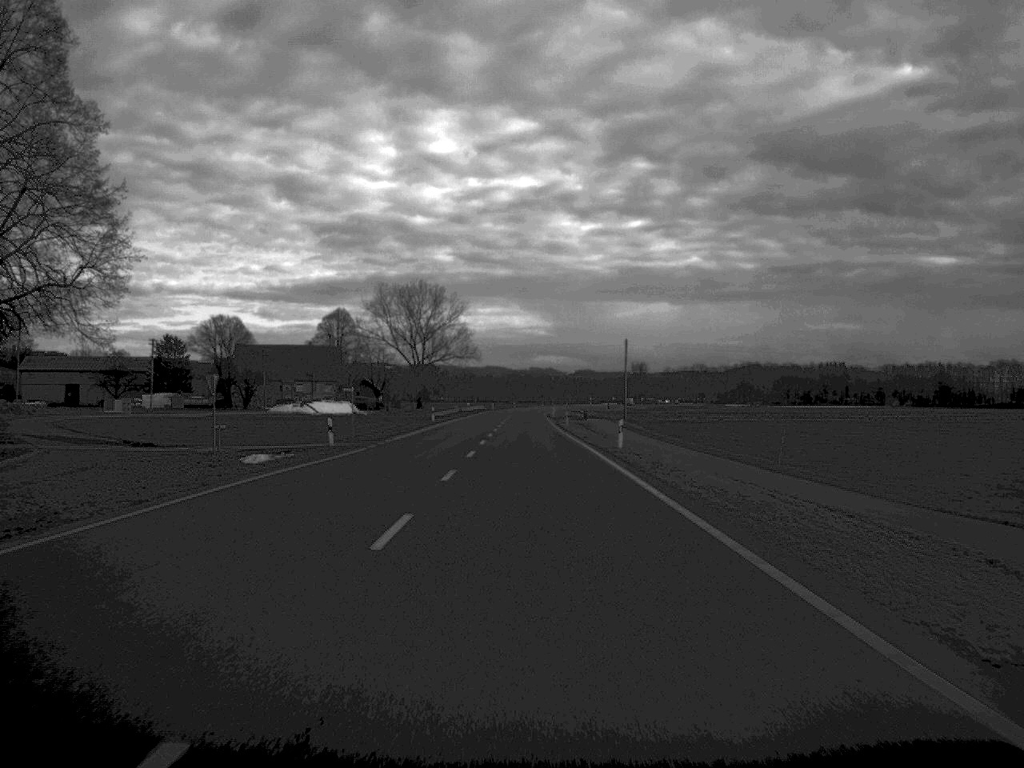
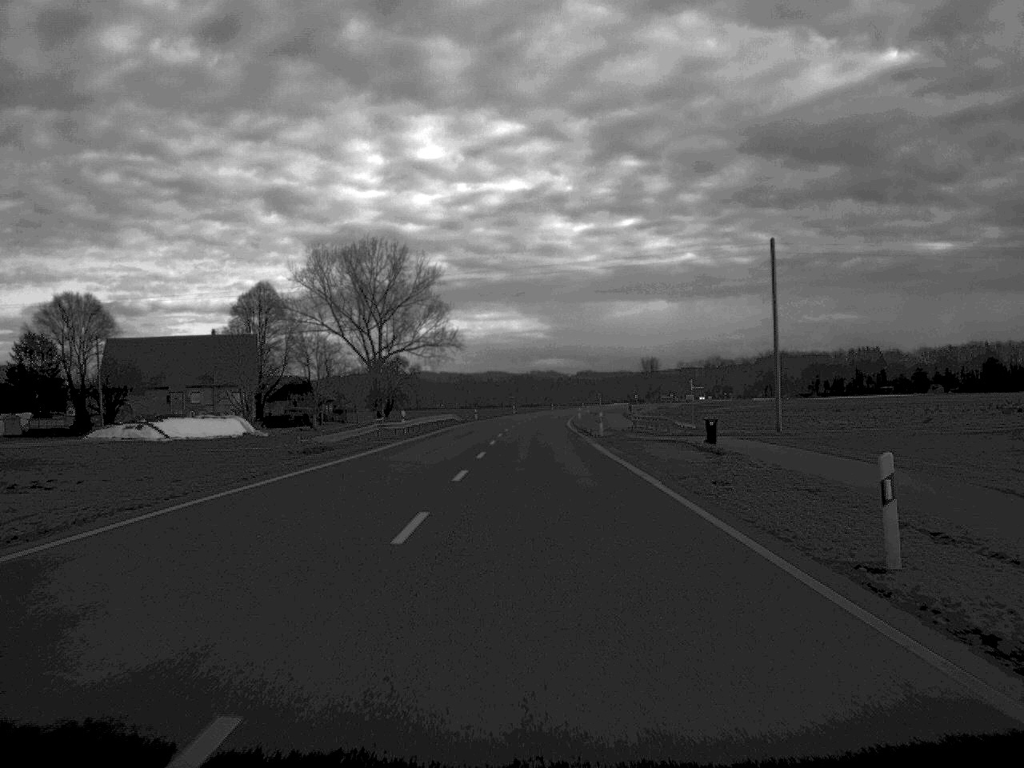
(-0.4, +82.6) m; 0°
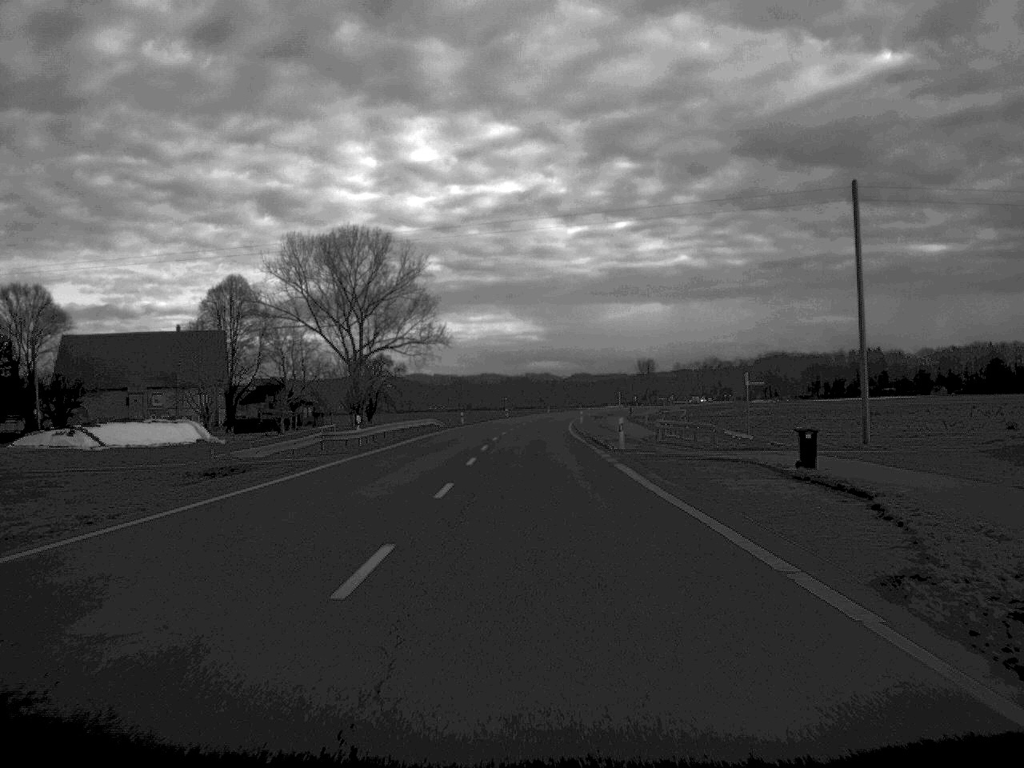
(0.0, +15.6) m; 0°
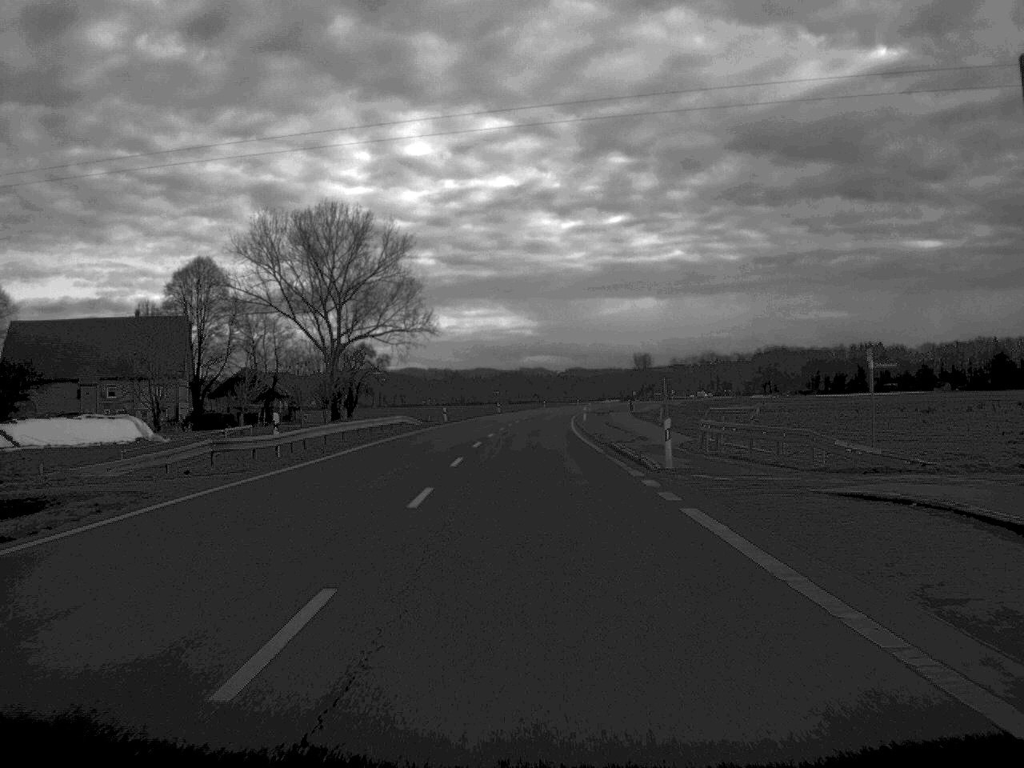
(0.0, +15.6) m; 0°
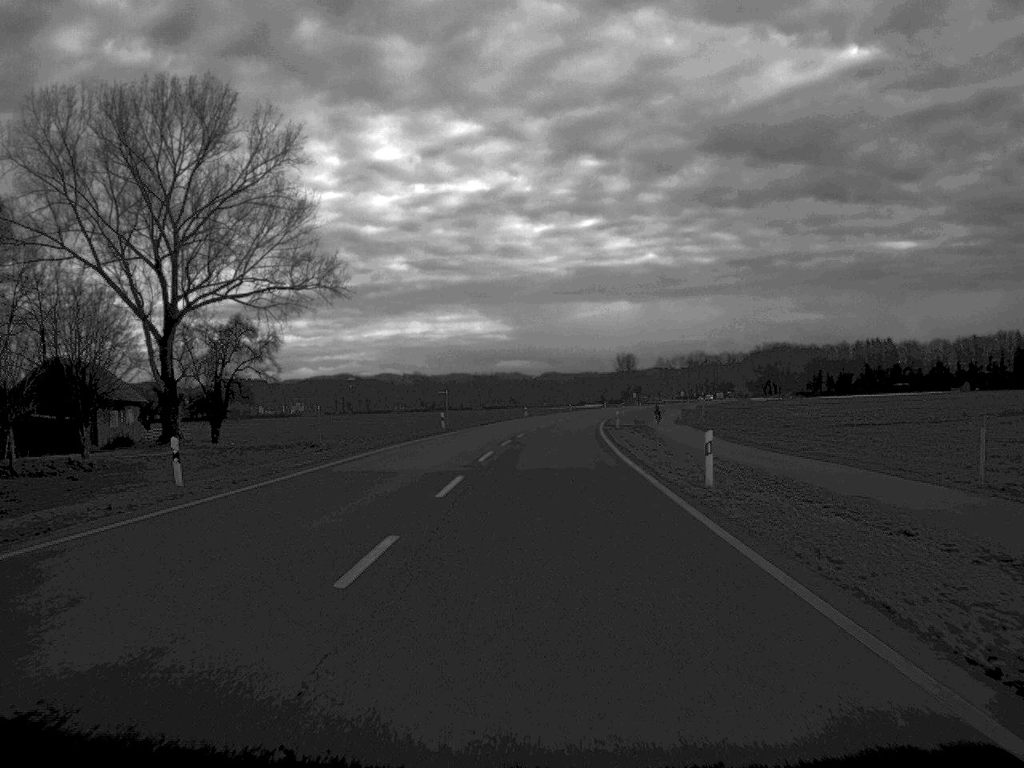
(+0.3, +66.9) m; +1°
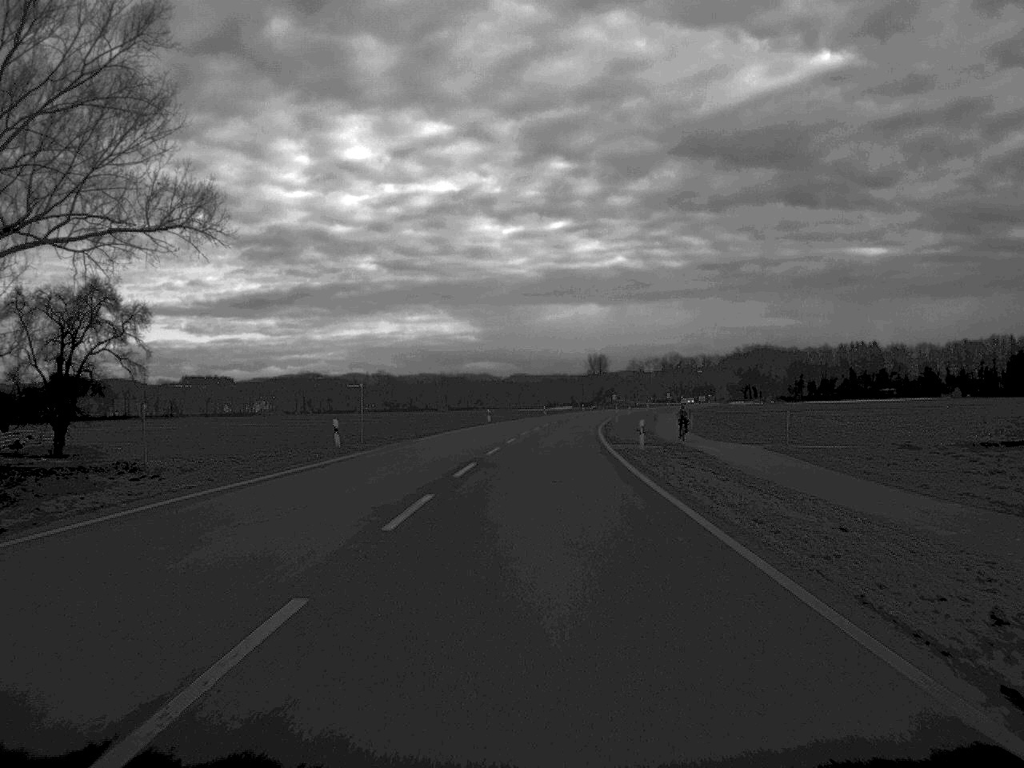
(+0.4, +31.3) m; +1°
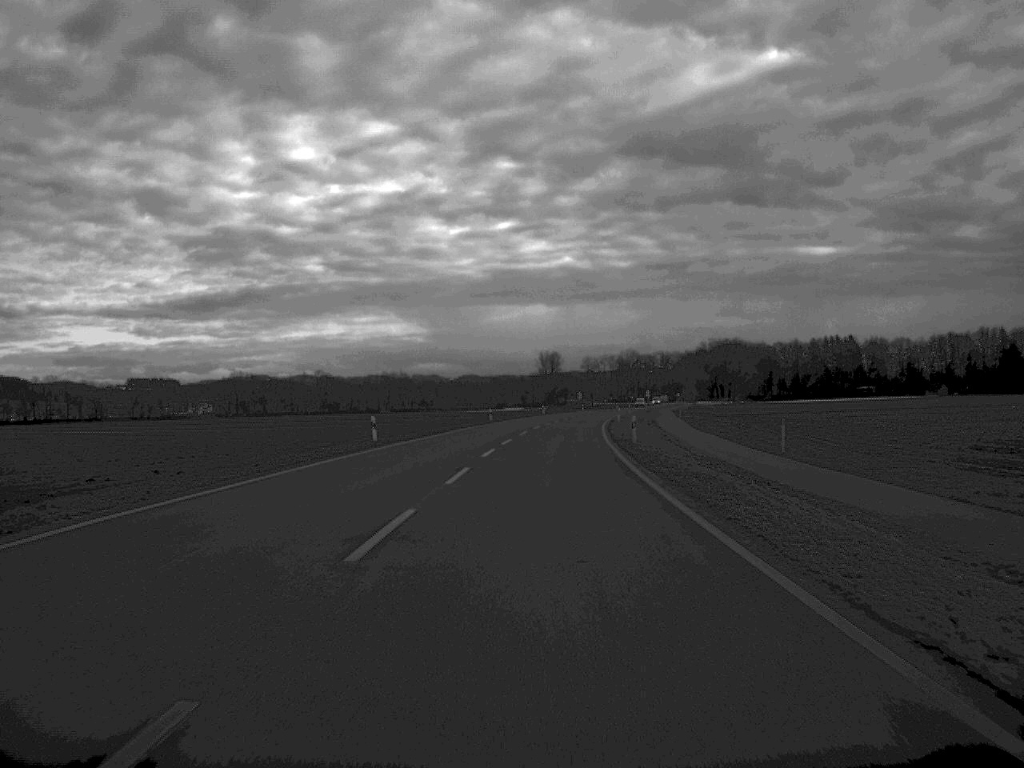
(+0.9, +50.6) m; +2°
